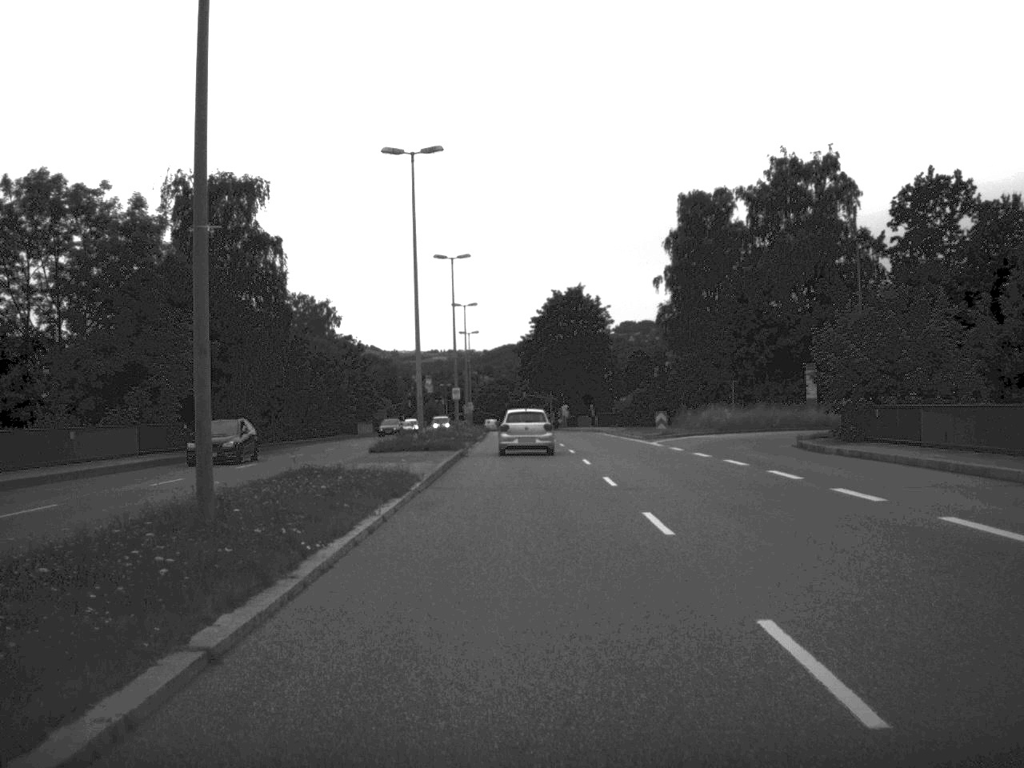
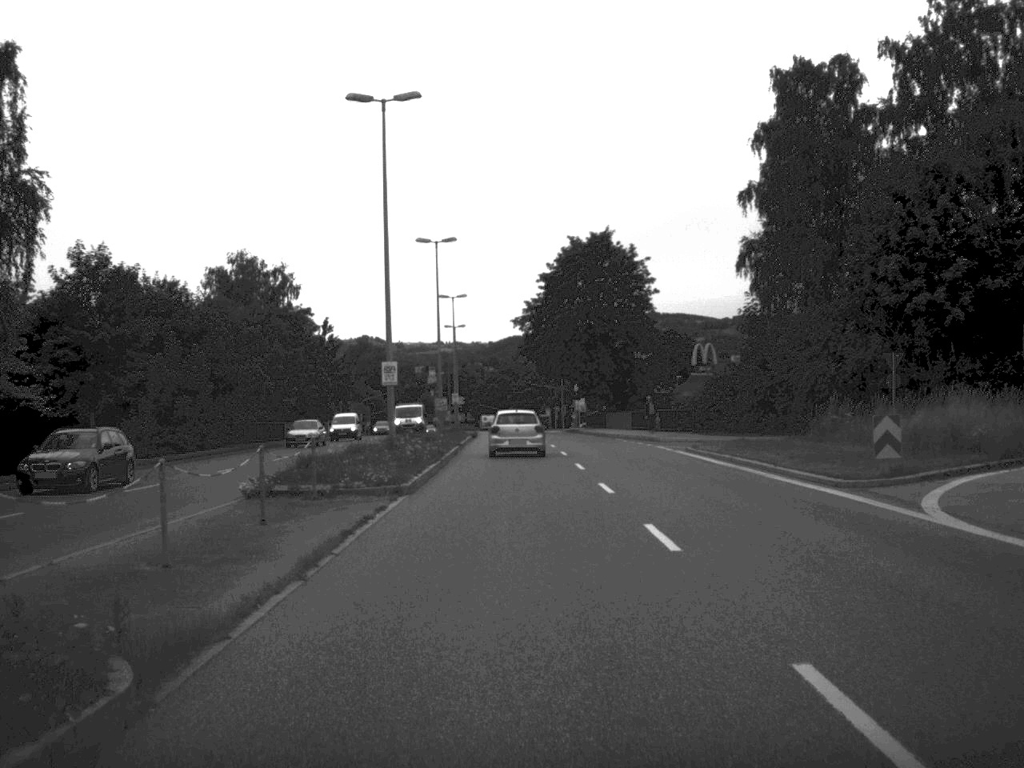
(-0.1, +36.7) m; 0°
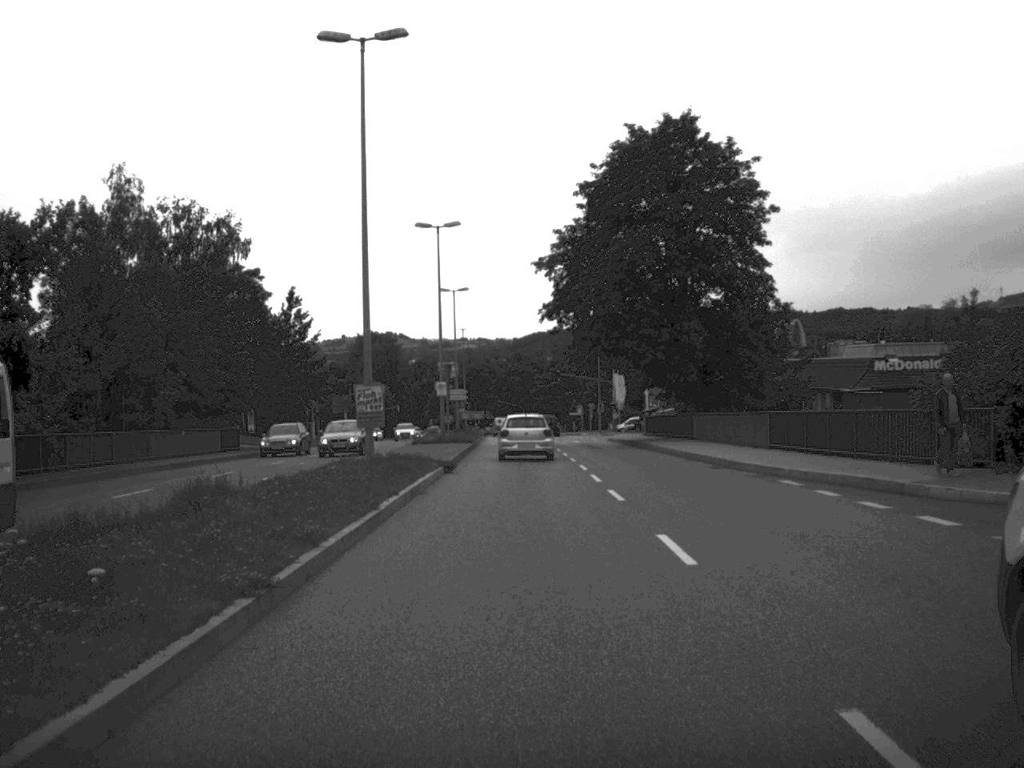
(-0.3, +36.3) m; -1°
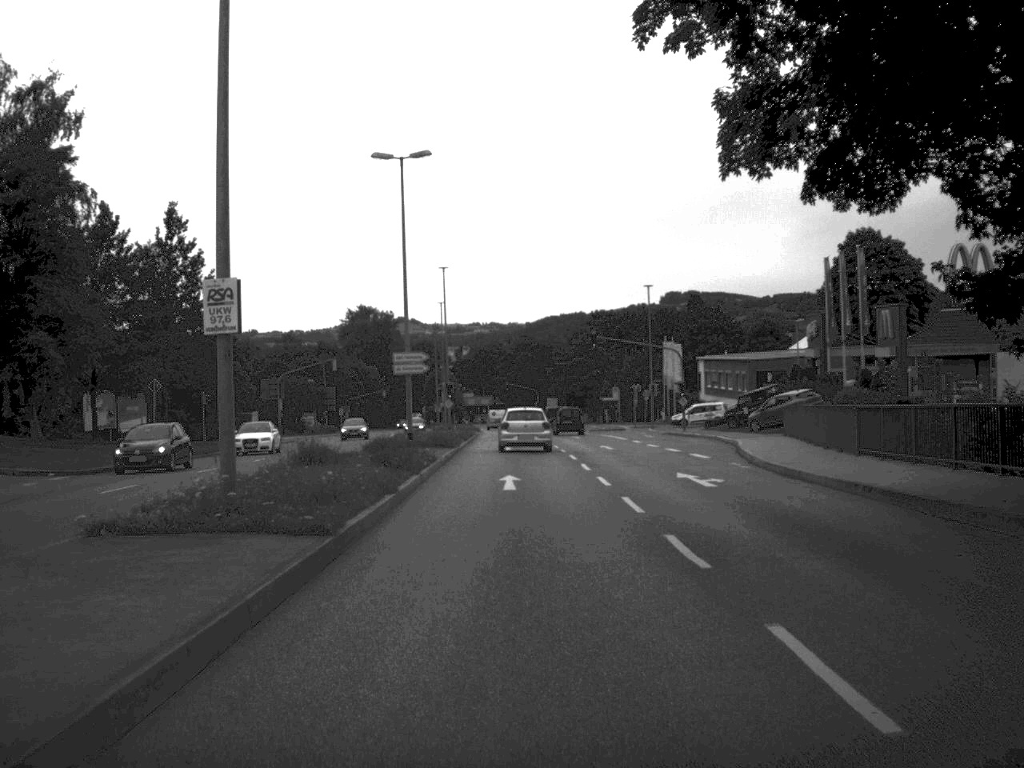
(-0.3, +44.0) m; -1°
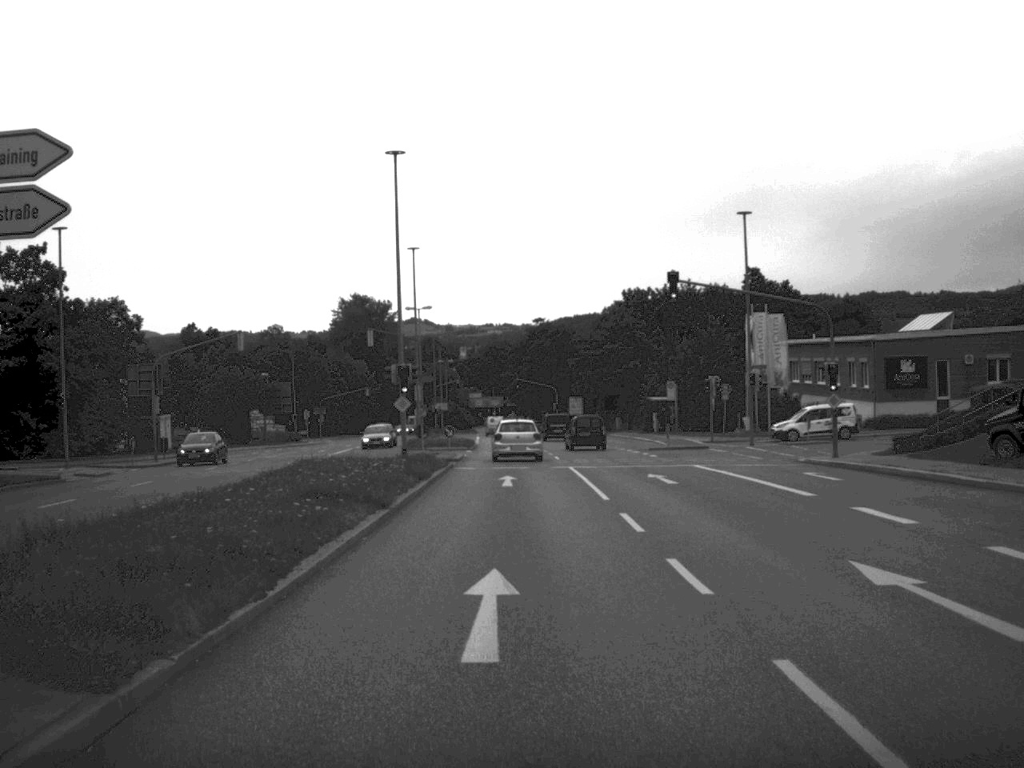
(-0.3, +35.9) m; -1°
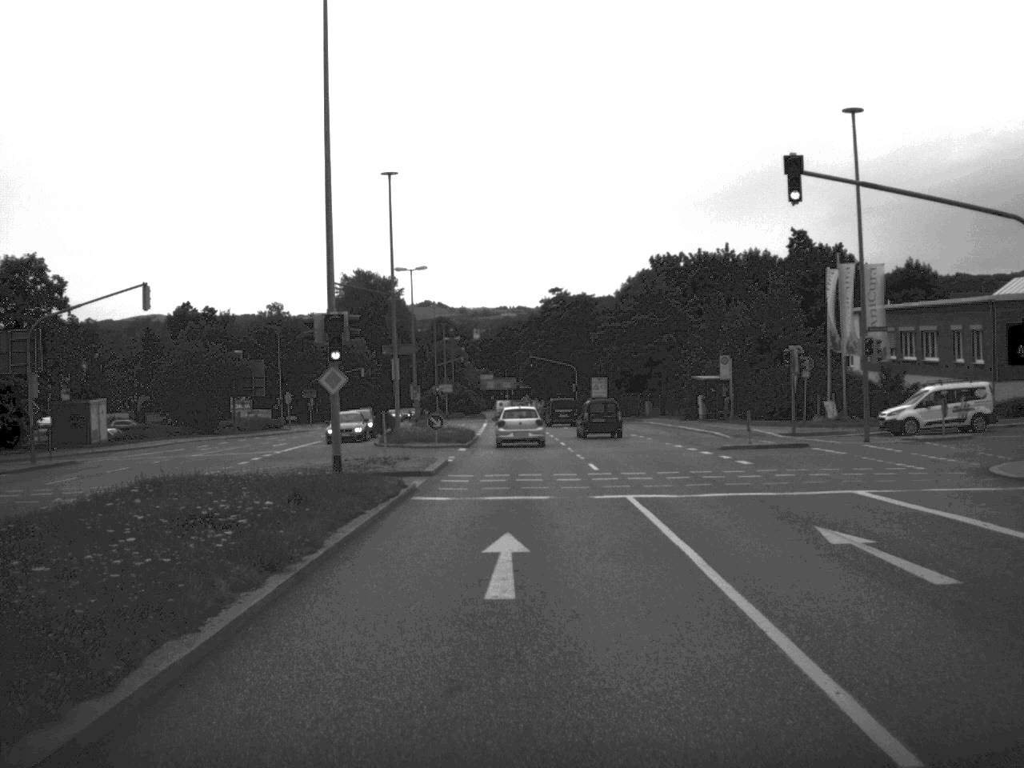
(-0.1, +17.4) m; -1°
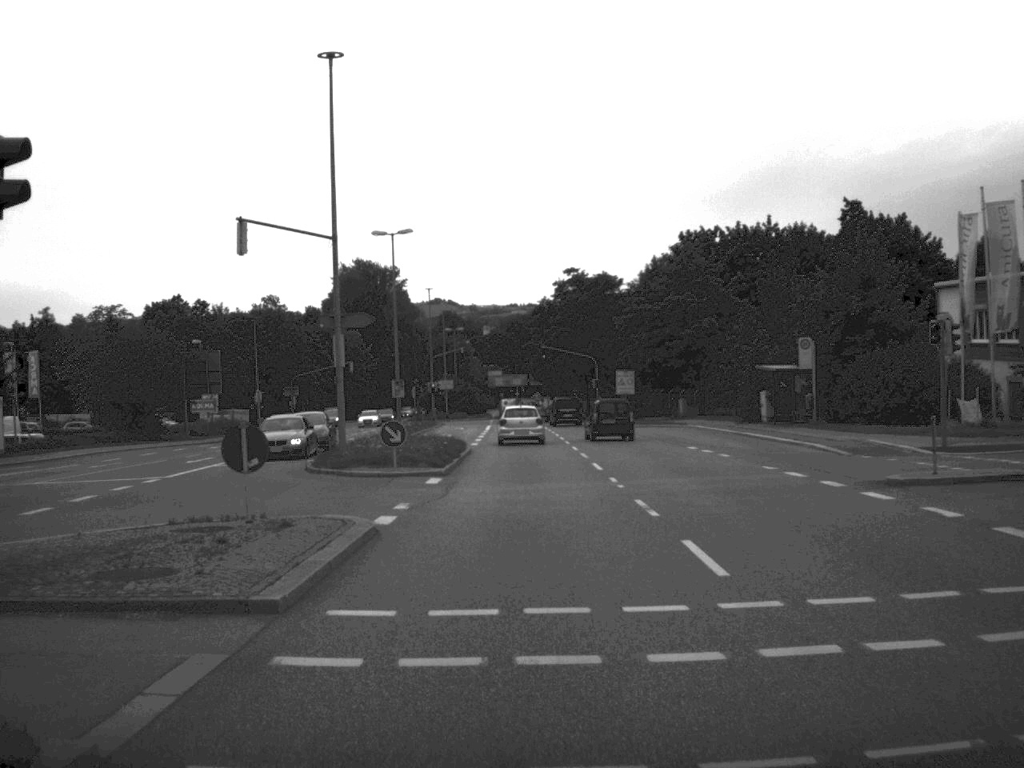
(-0.1, +17.0) m; -1°
